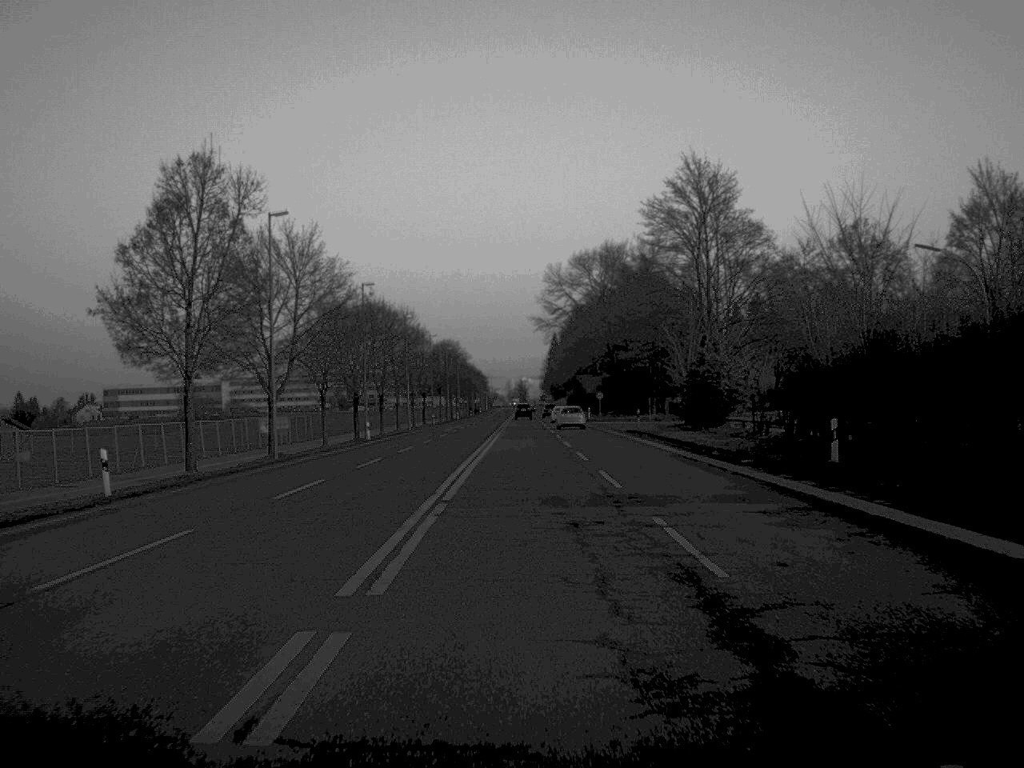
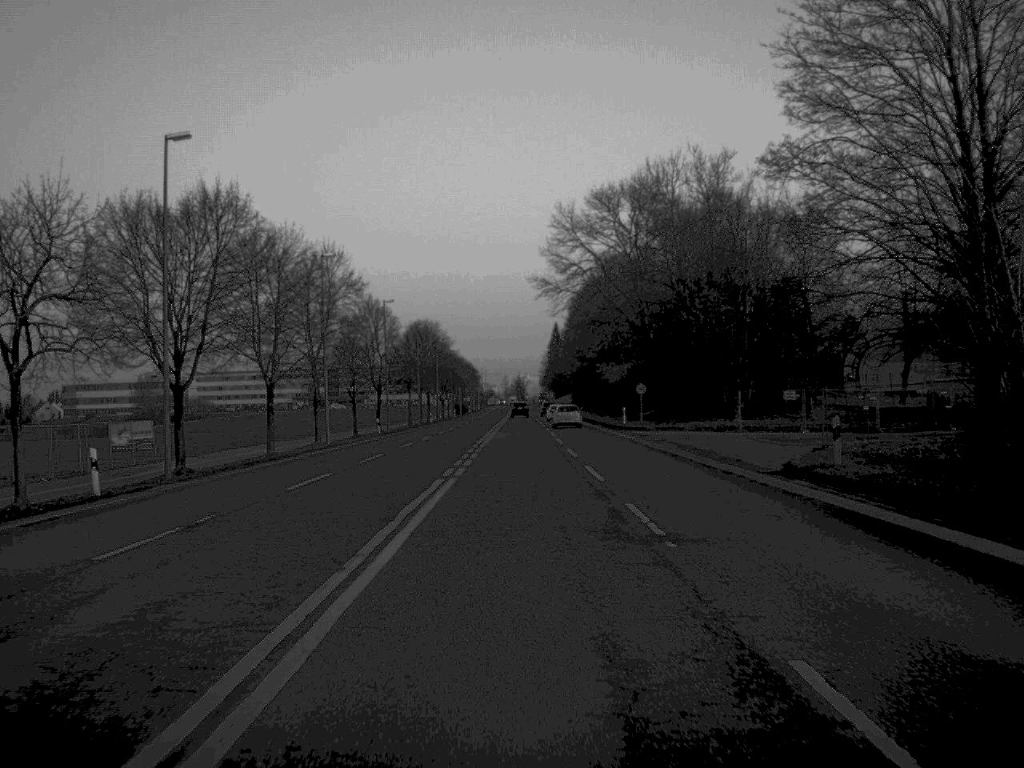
(0.0, +45.5) m; 0°
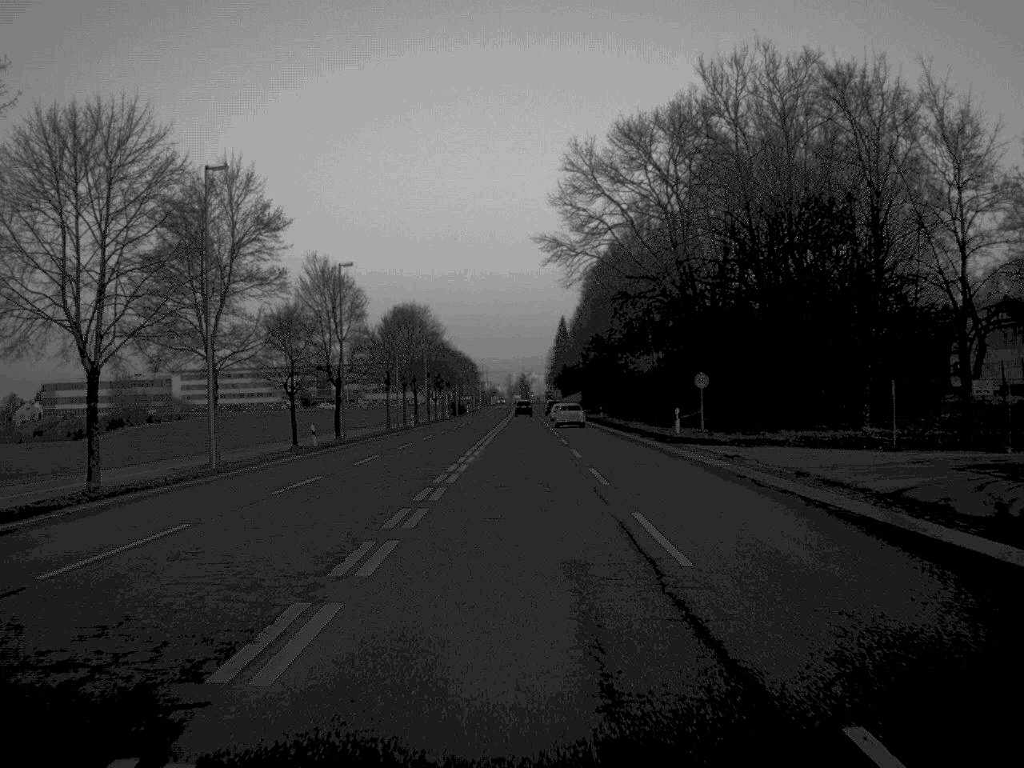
(0.0, +25.5) m; 0°
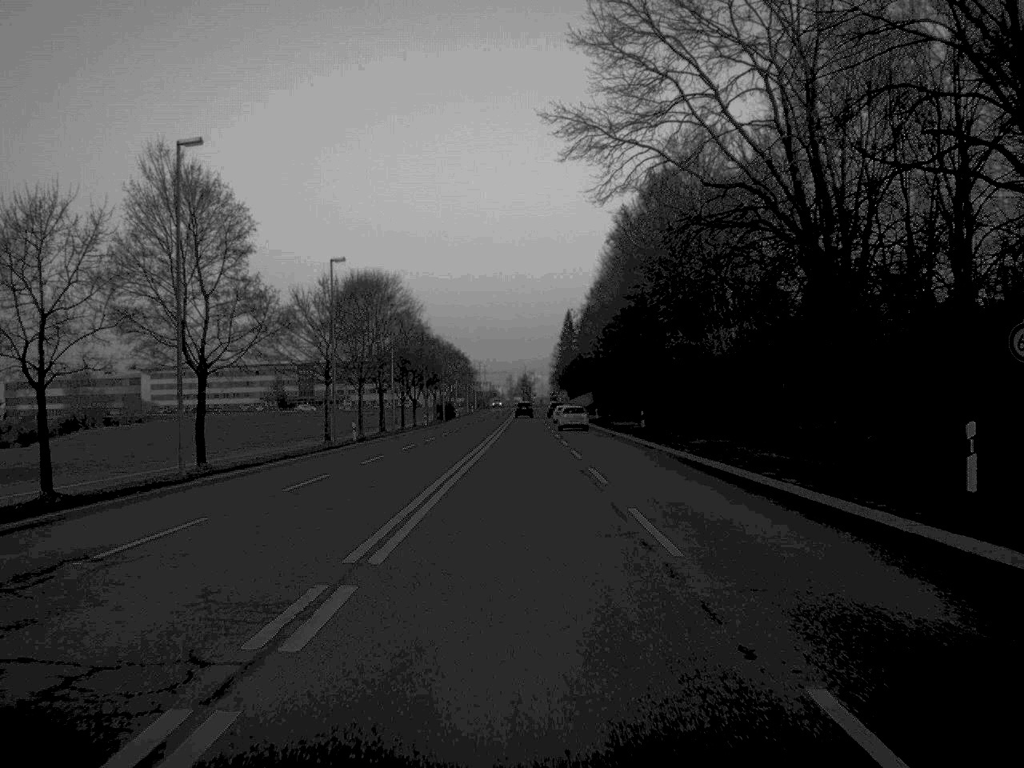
(0.0, +34.9) m; 0°
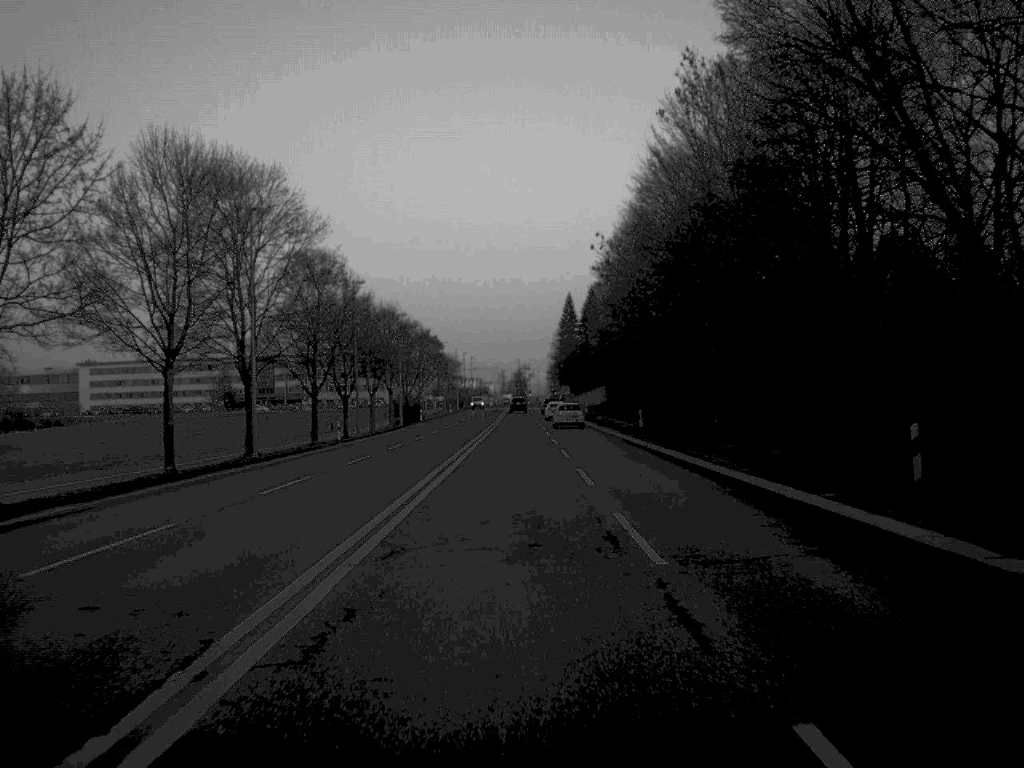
(+0.2, +48.6) m; 0°
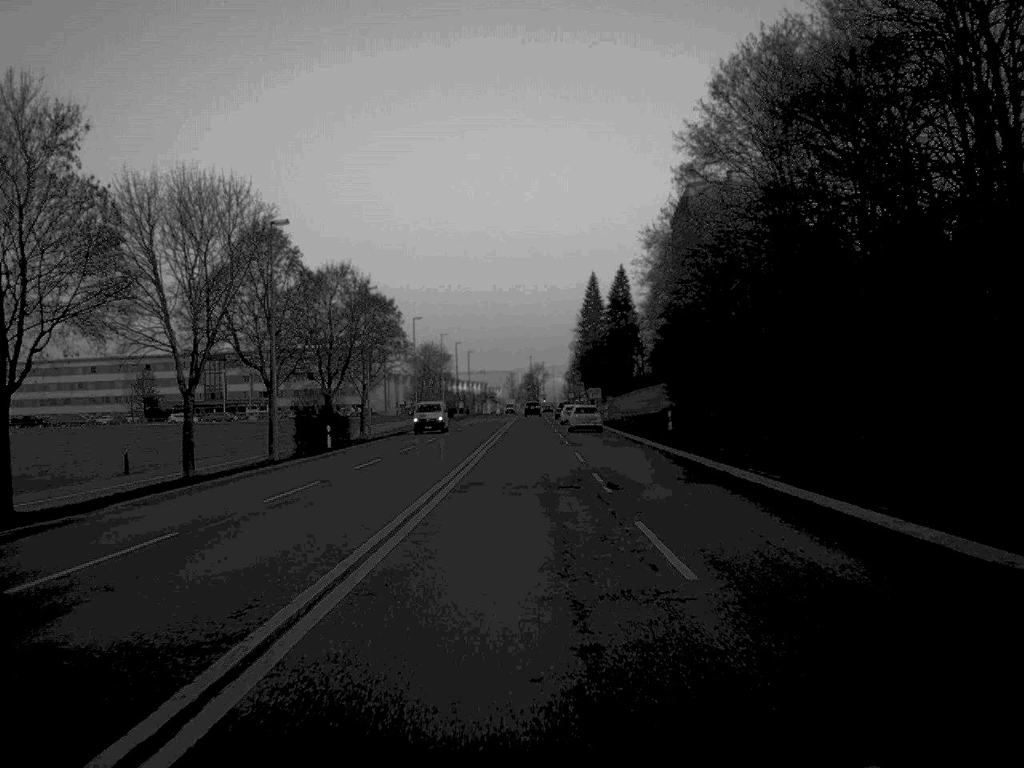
(-0.3, +60.6) m; 0°
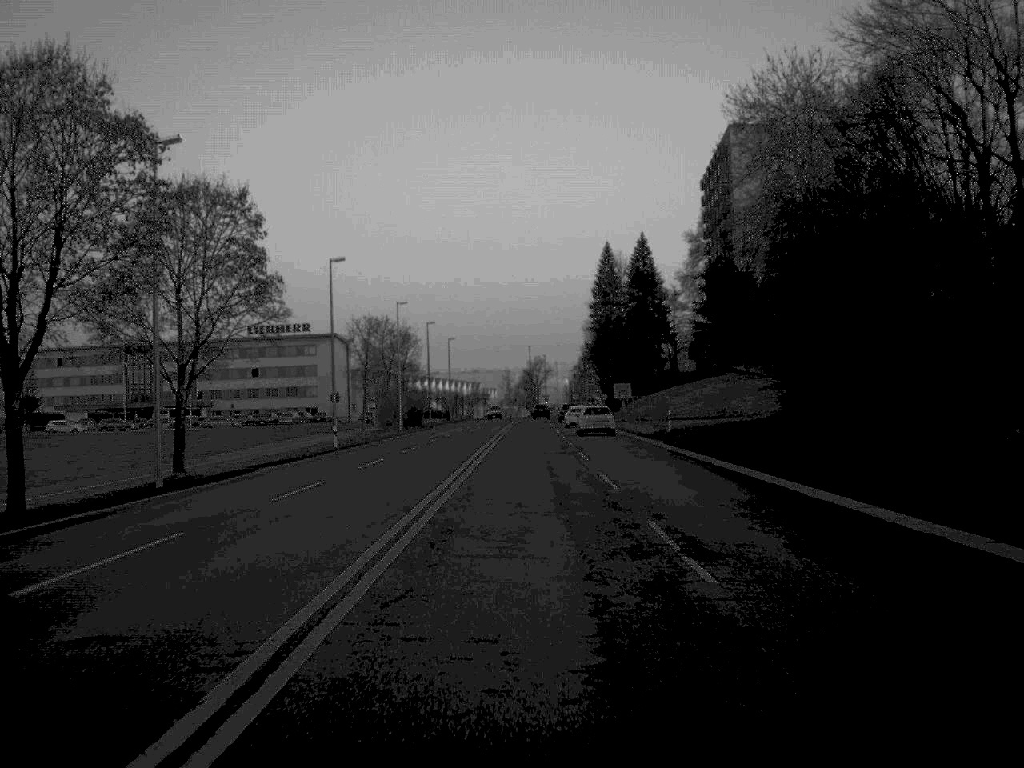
(0.0, +48.0) m; 0°
